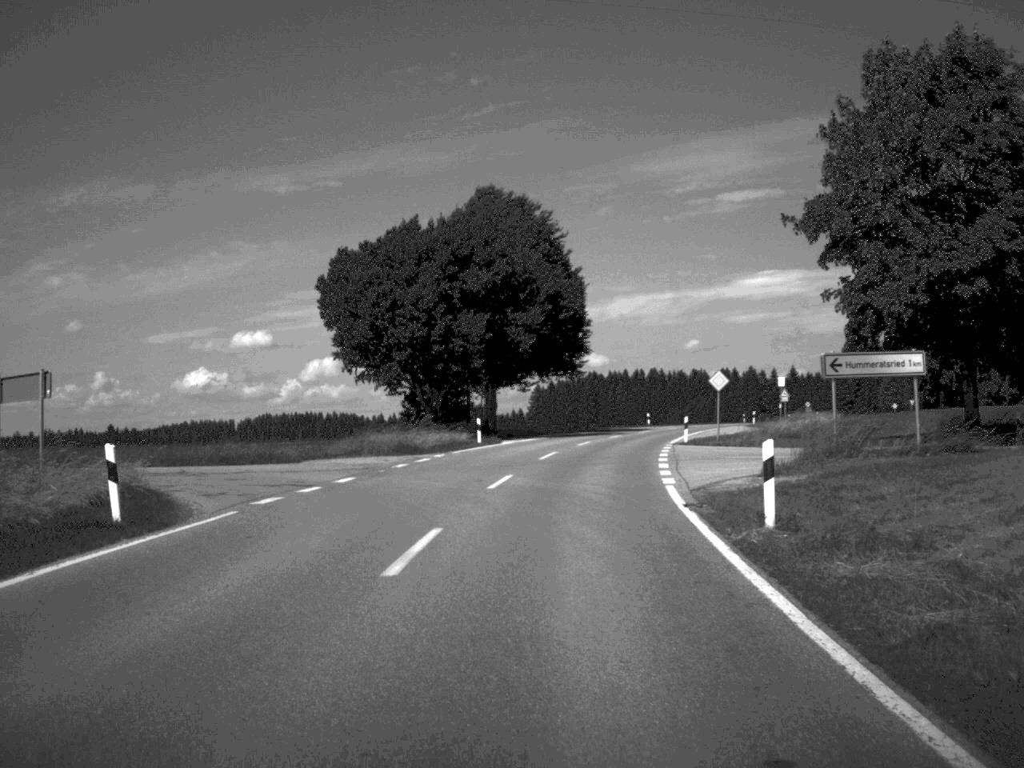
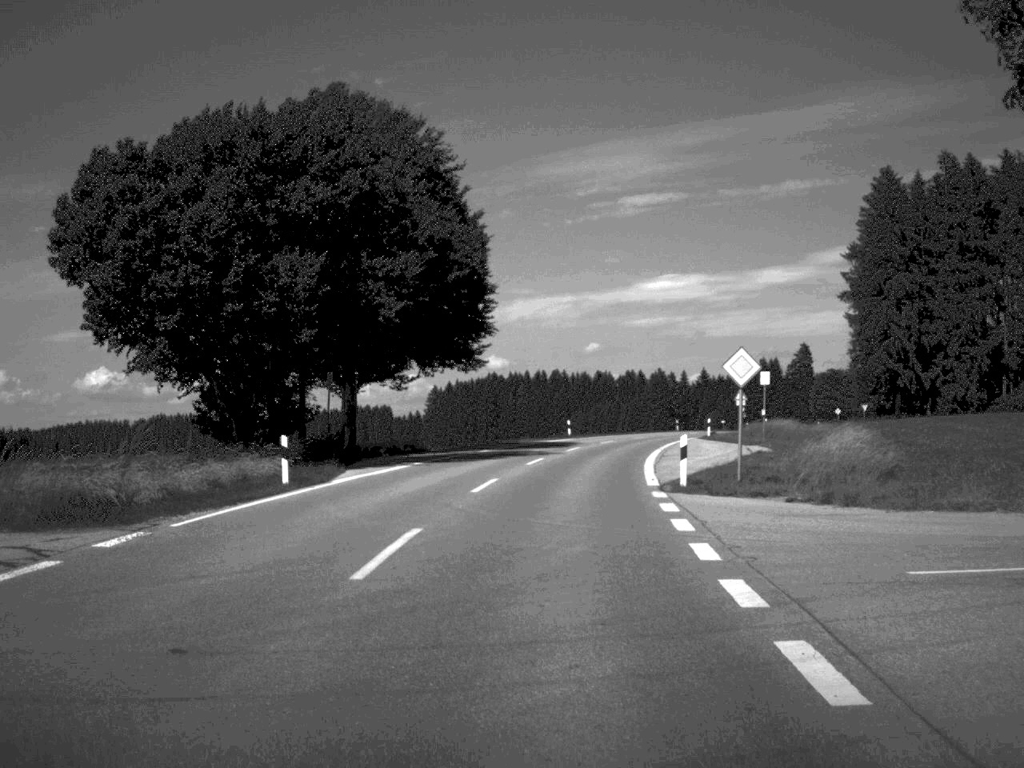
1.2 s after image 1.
(+0.9, +22.8) m; +4°
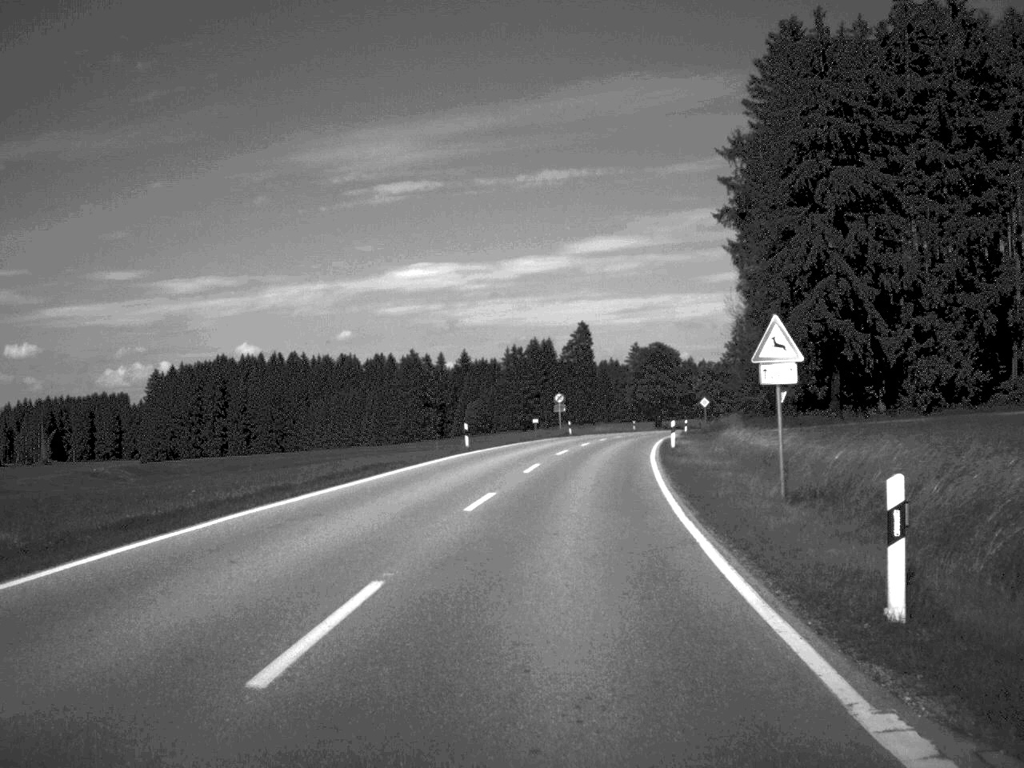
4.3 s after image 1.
(+5.6, +61.9) m; +11°
